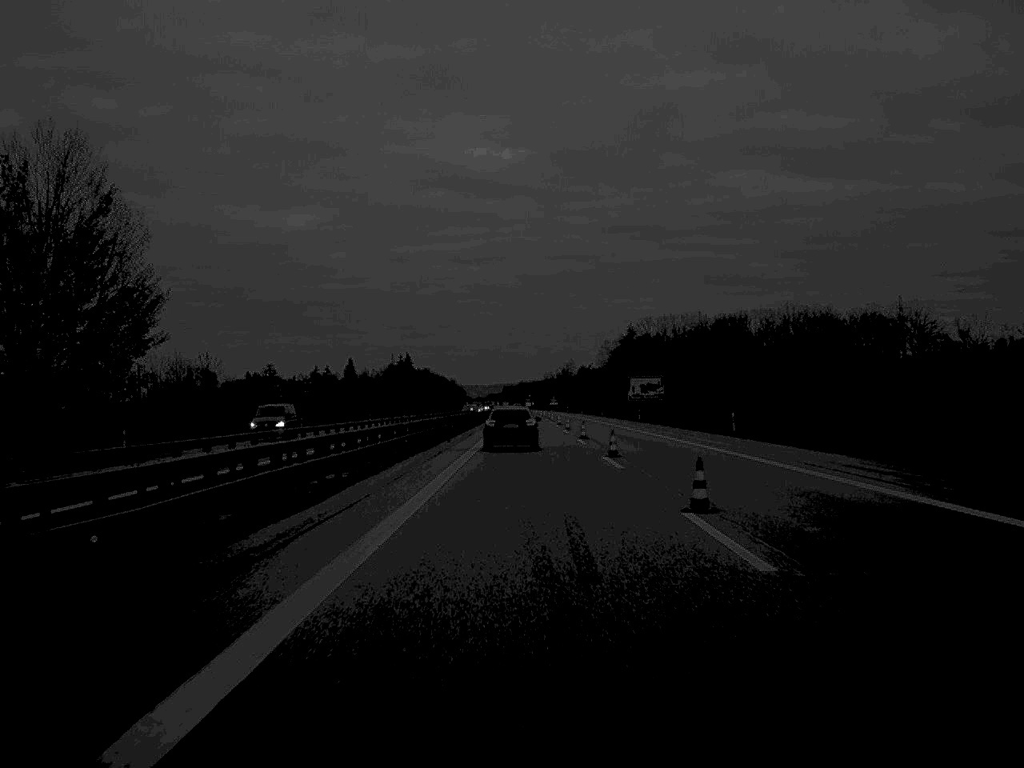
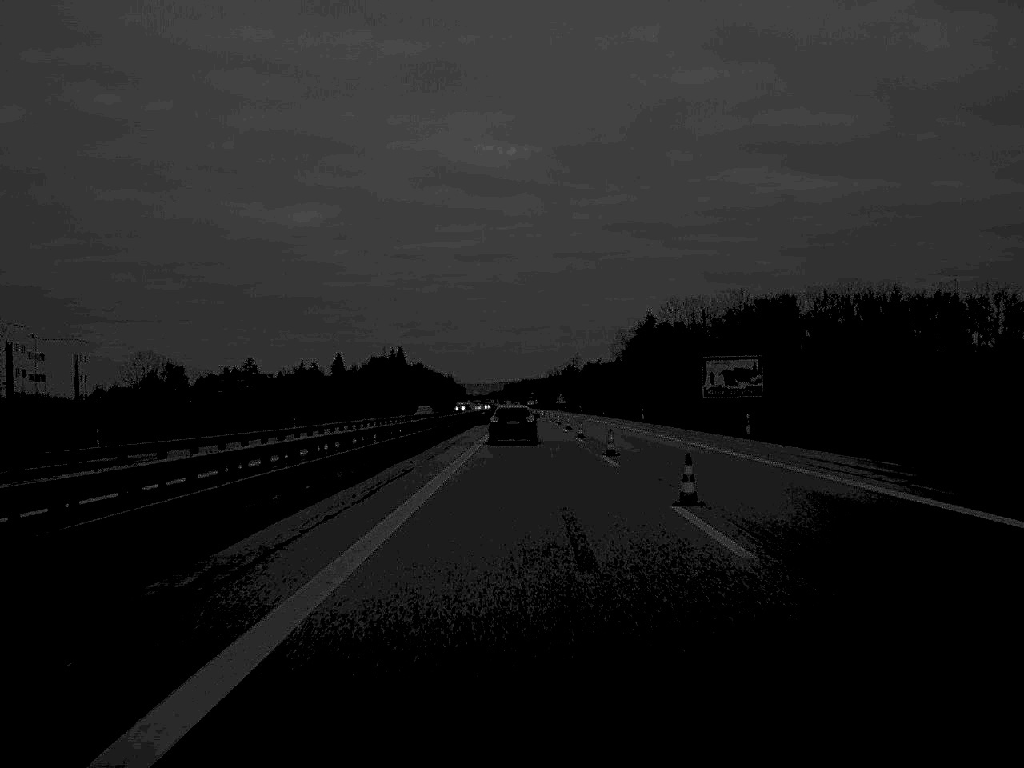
(0.0, +53.0) m; 0°
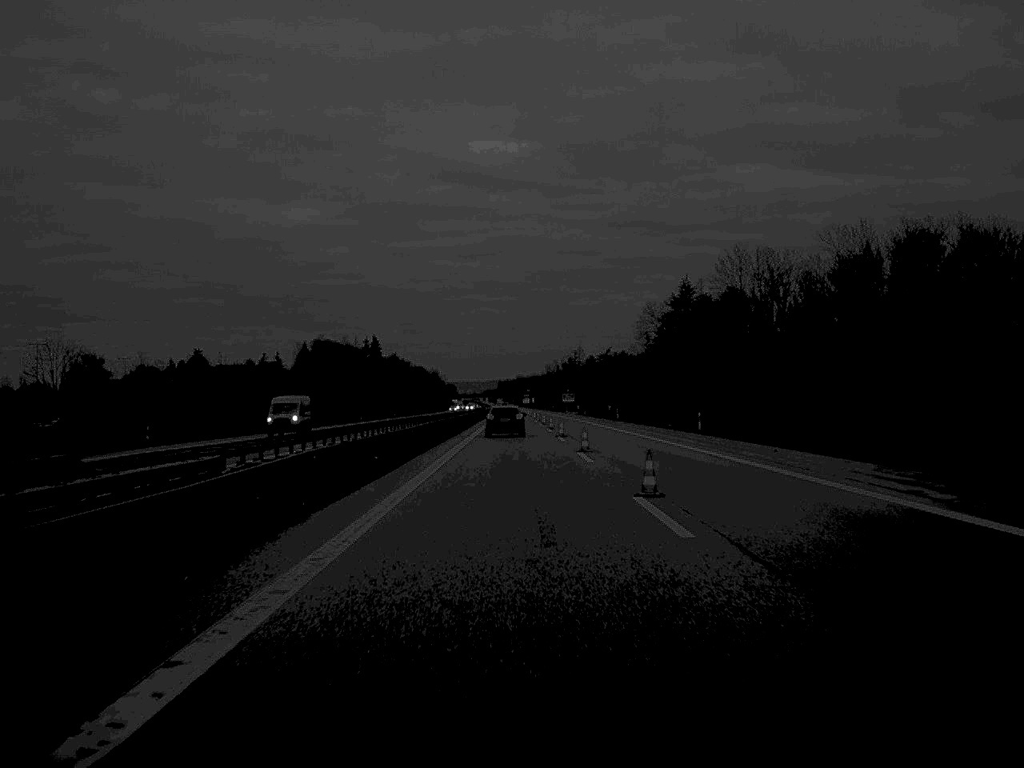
(+0.1, +87.5) m; 0°
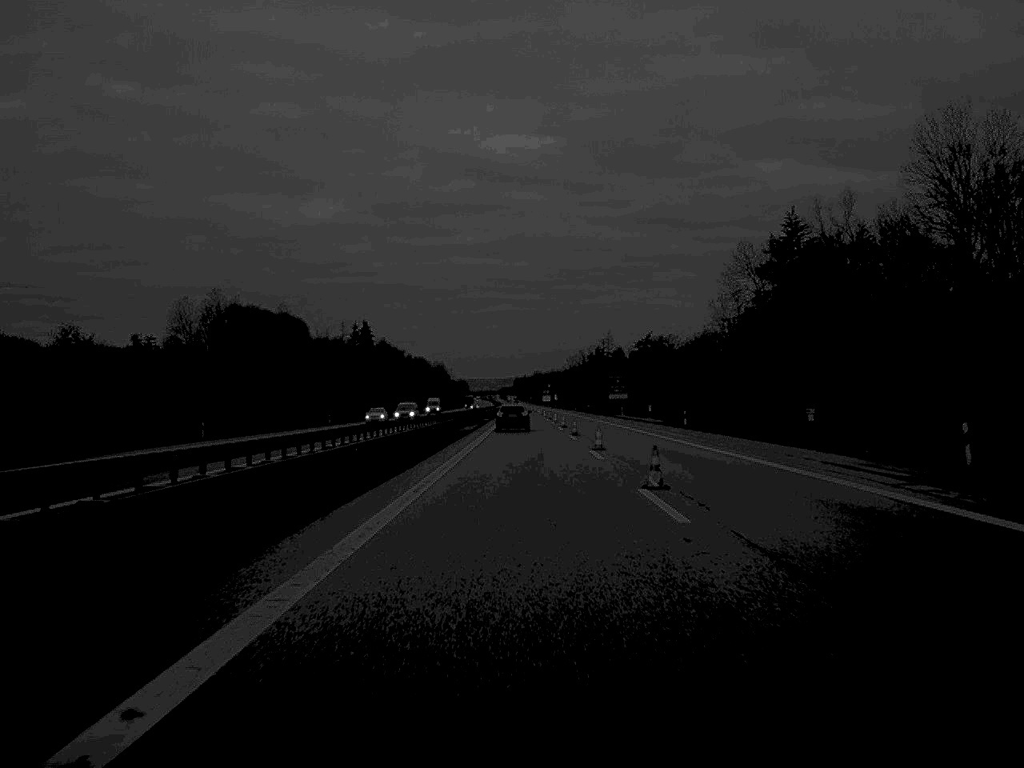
(-1.0, +88.3) m; -1°
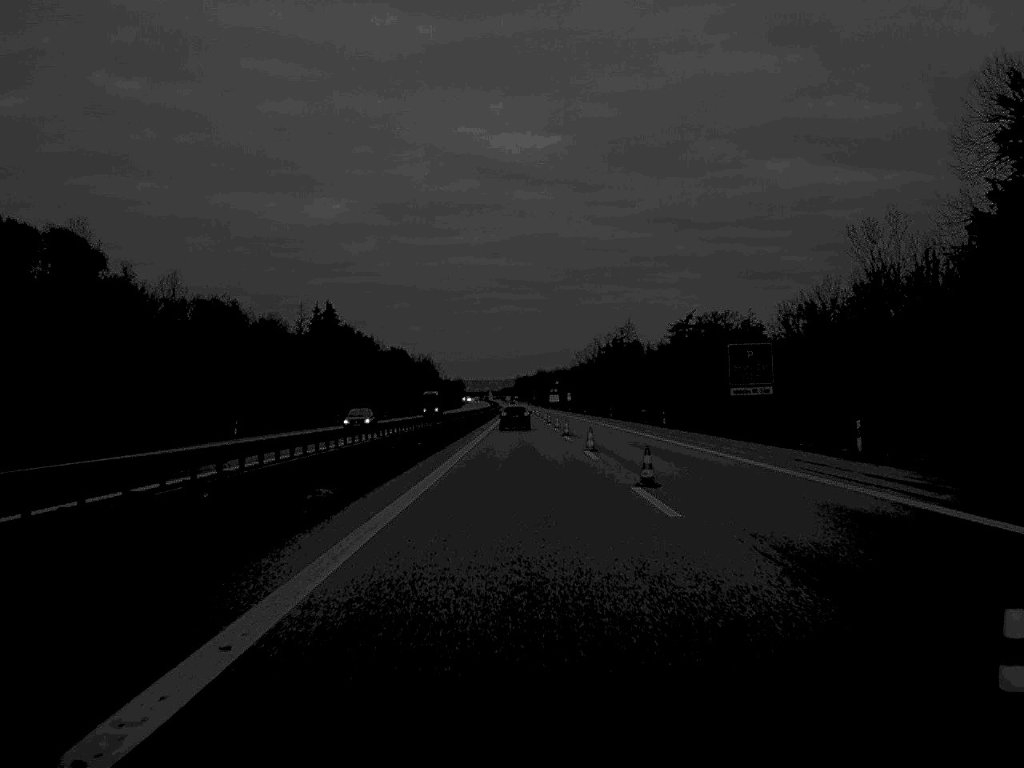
(-0.1, +88.3) m; 0°
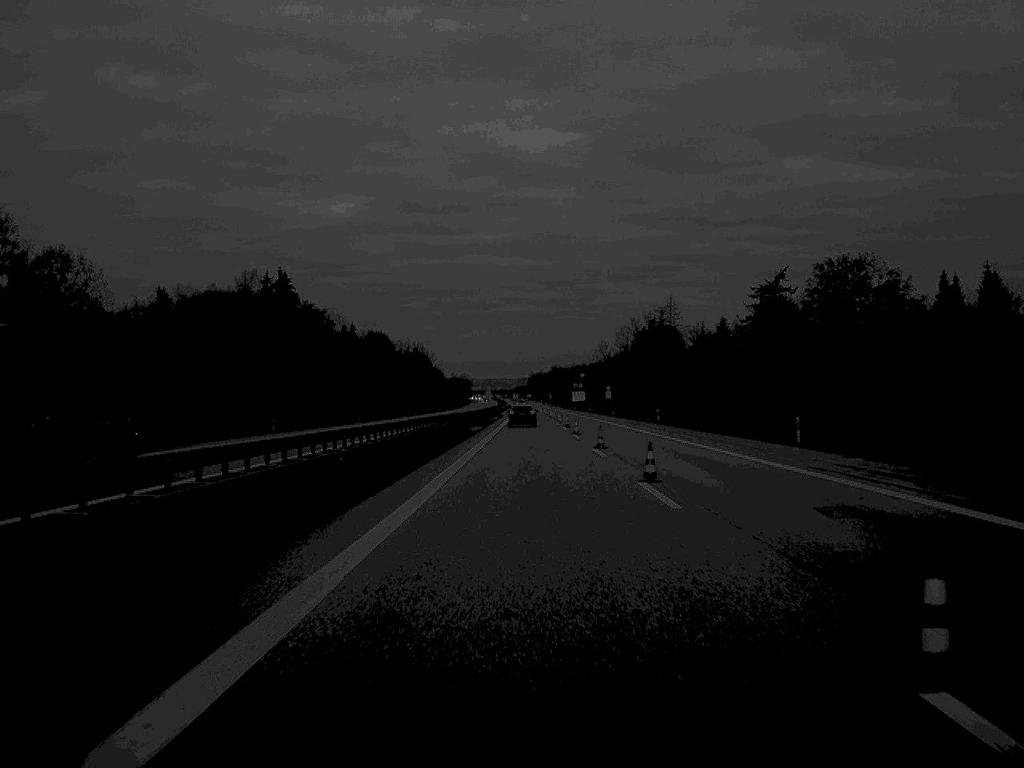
(-0.5, +88.2) m; -1°
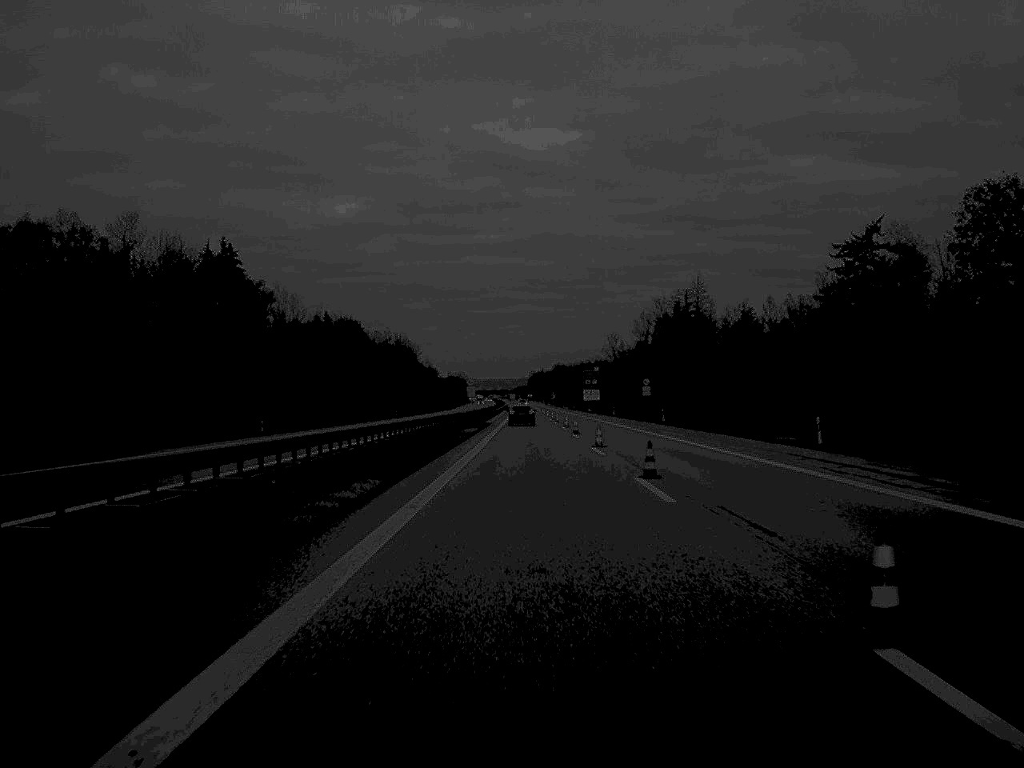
(0.0, +52.9) m; 0°
